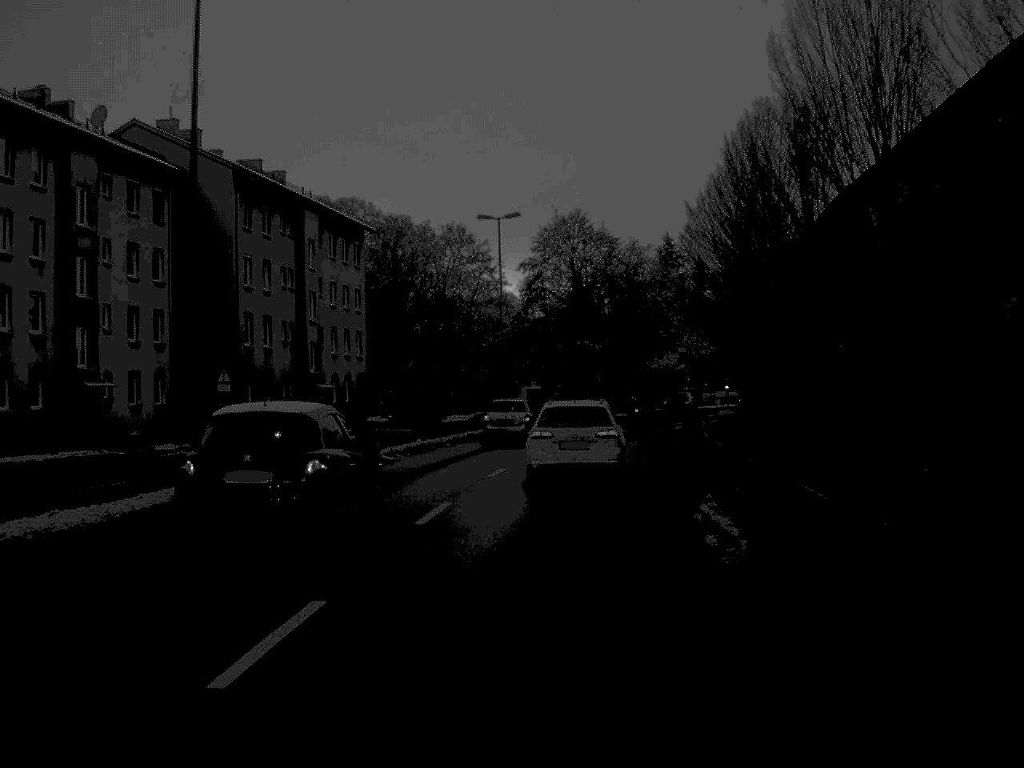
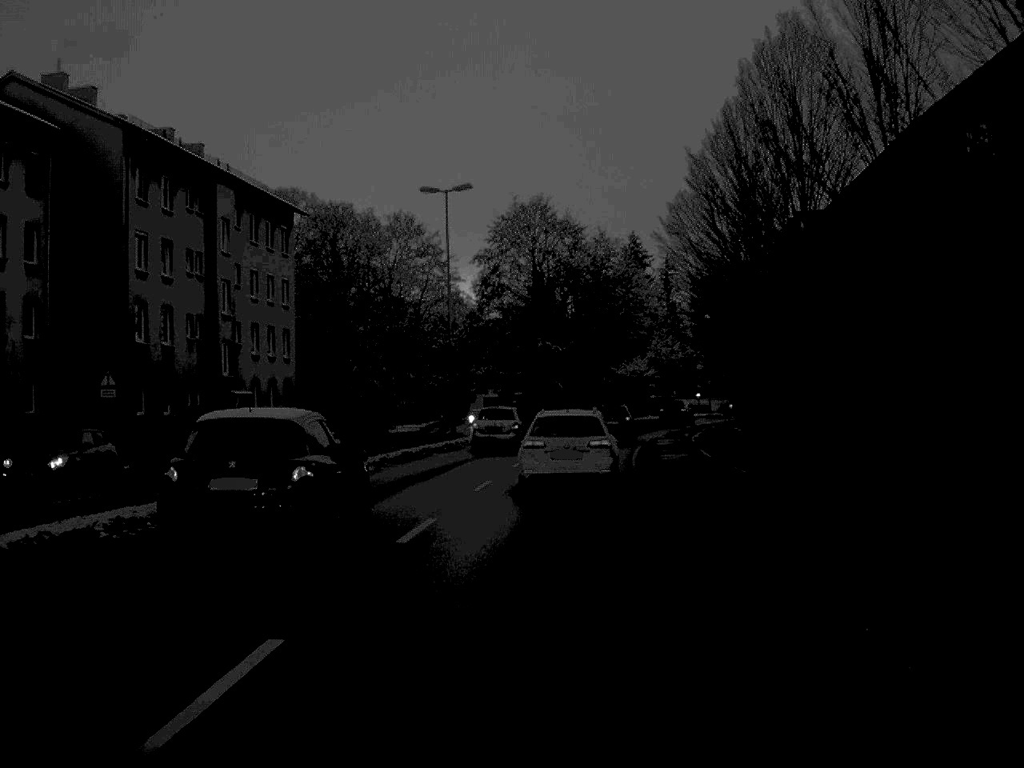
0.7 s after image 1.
(+0.2, +10.3) m; +2°
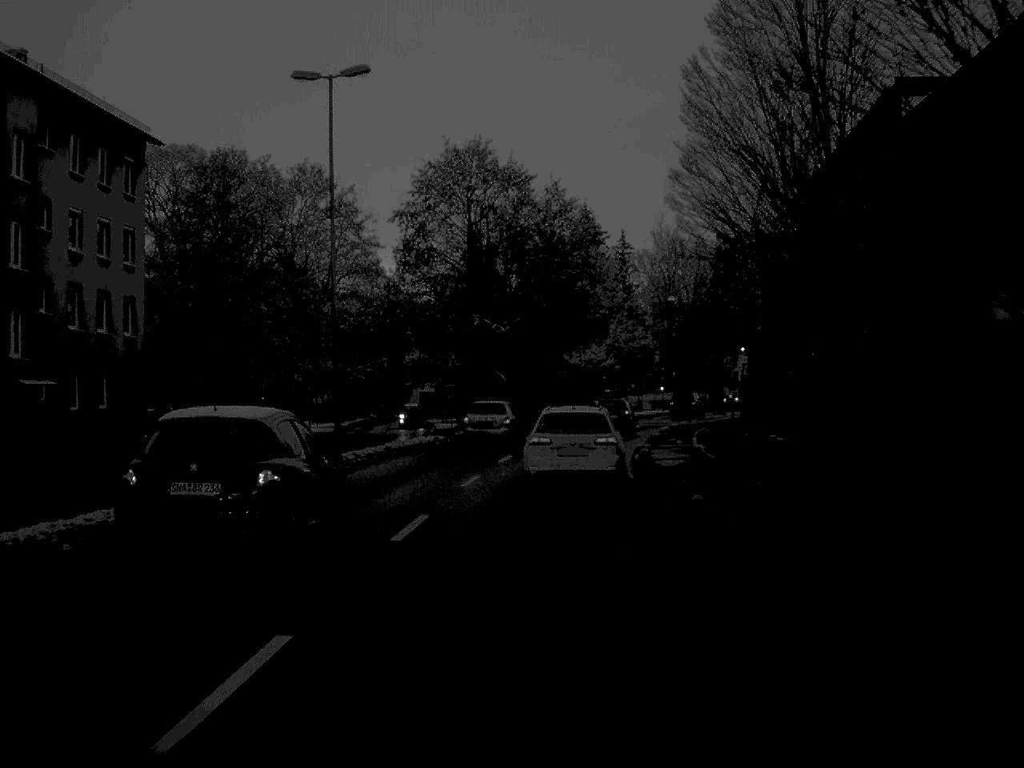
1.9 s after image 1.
(+0.4, +17.7) m; +3°
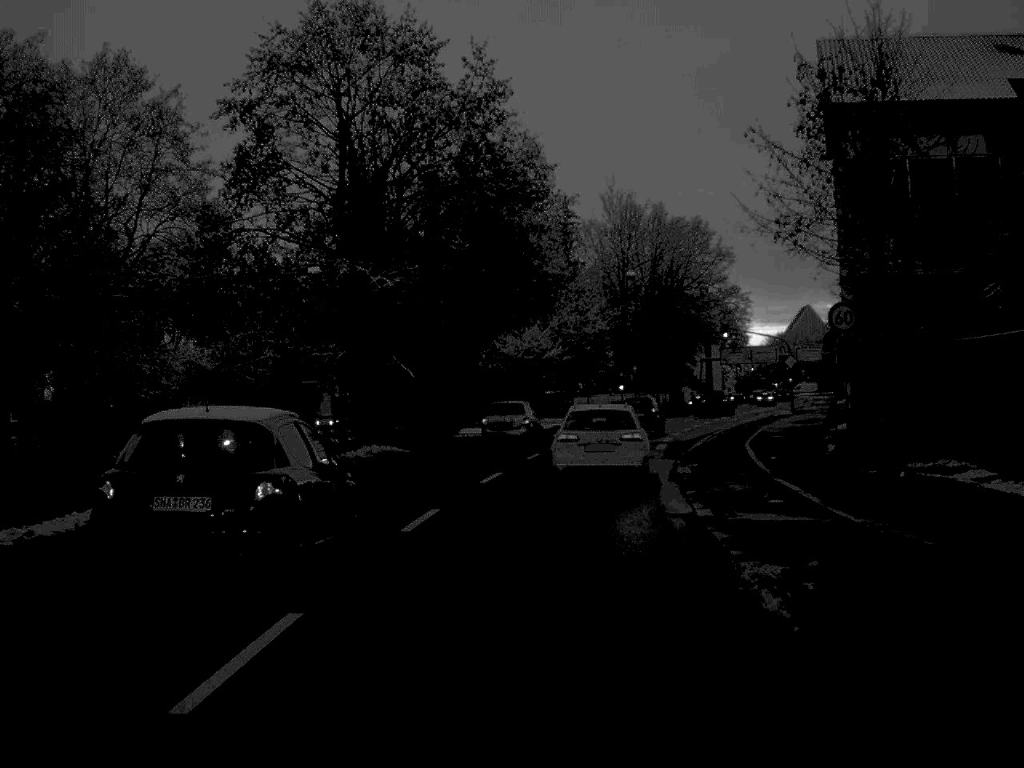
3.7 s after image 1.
(+0.7, +25.9) m; +3°
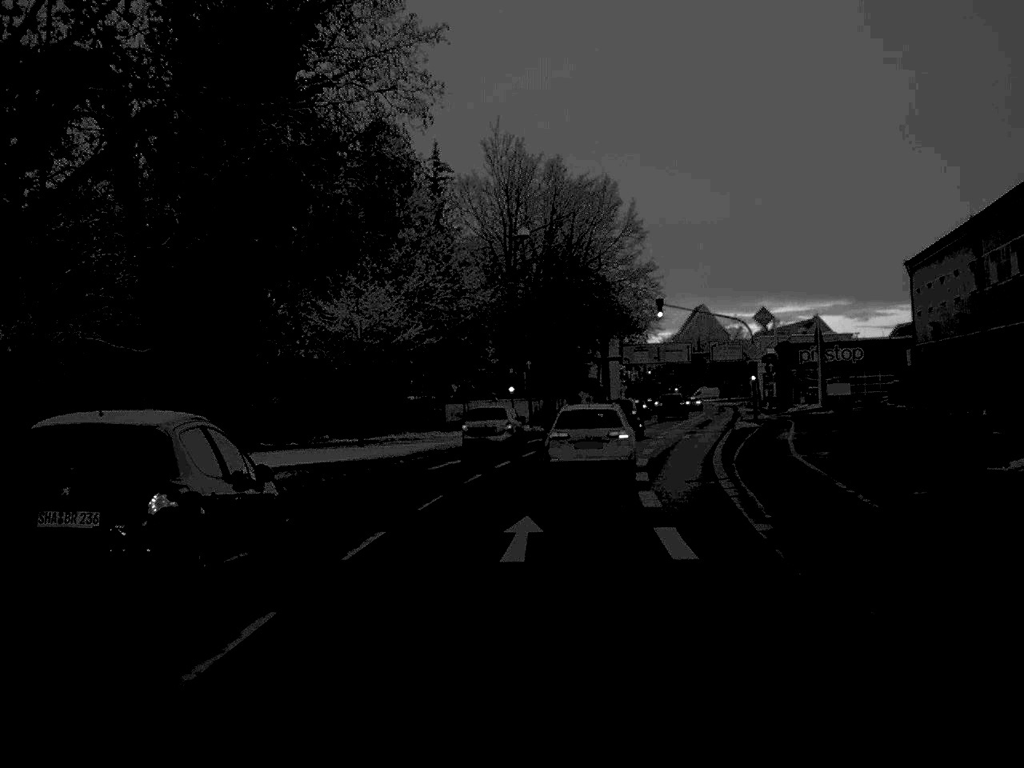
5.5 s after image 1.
(+1.2, +26.3) m; +6°
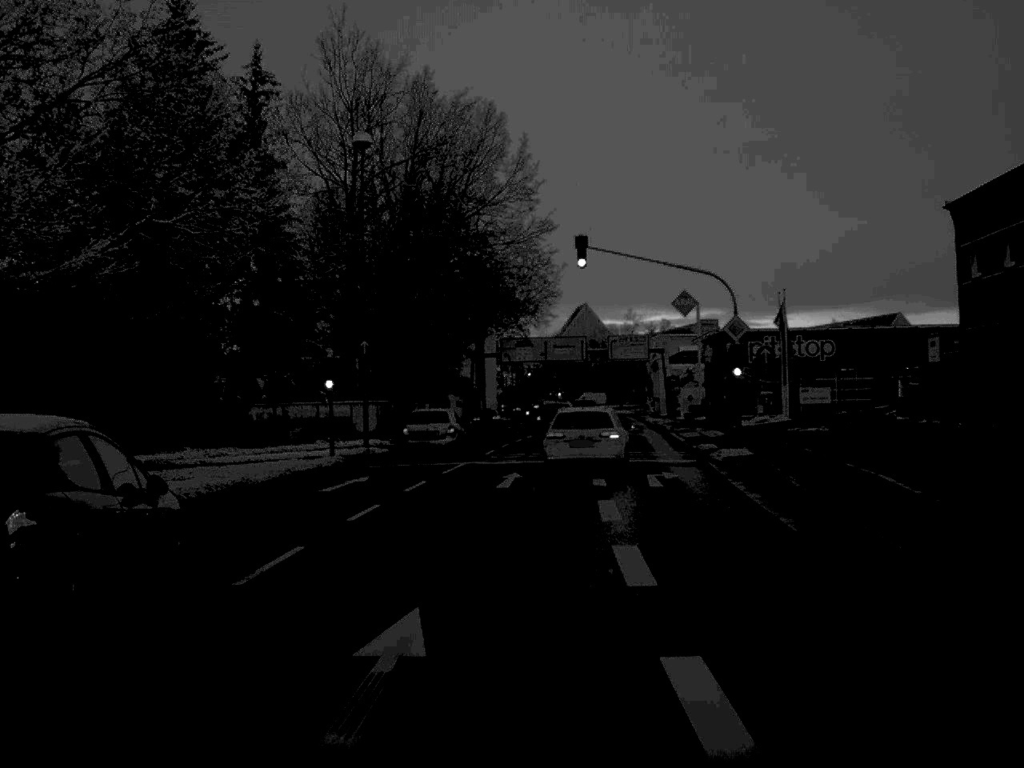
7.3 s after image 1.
(+1.2, +25.2) m; +6°
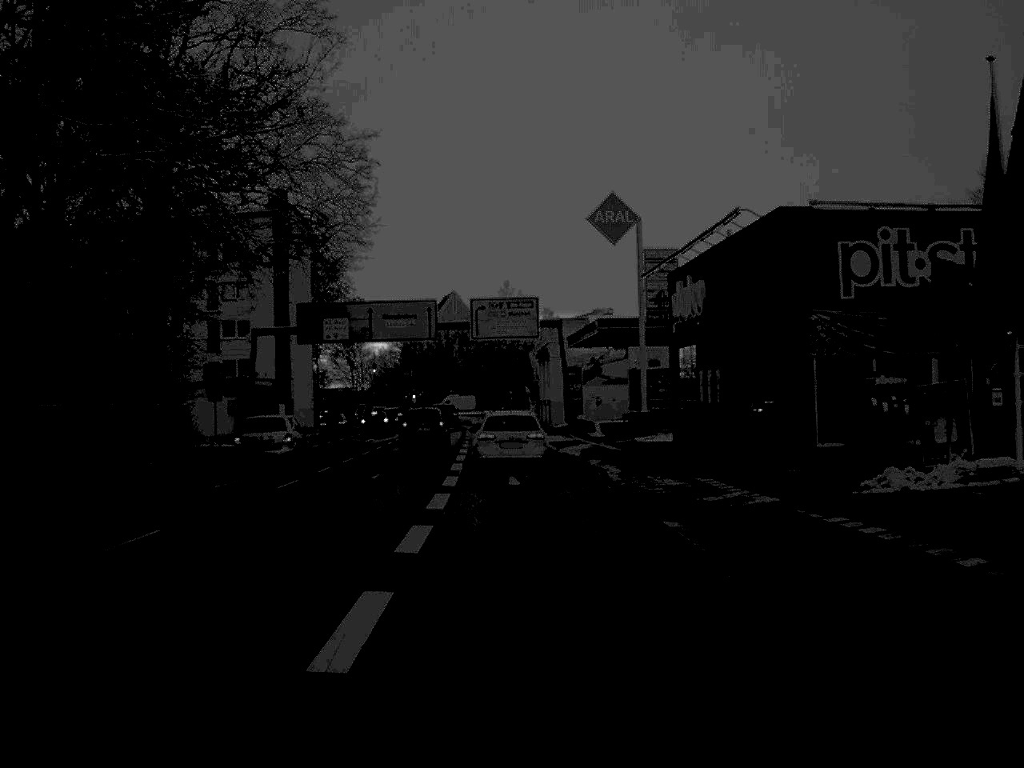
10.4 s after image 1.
(+3.2, +44.0) m; +5°
